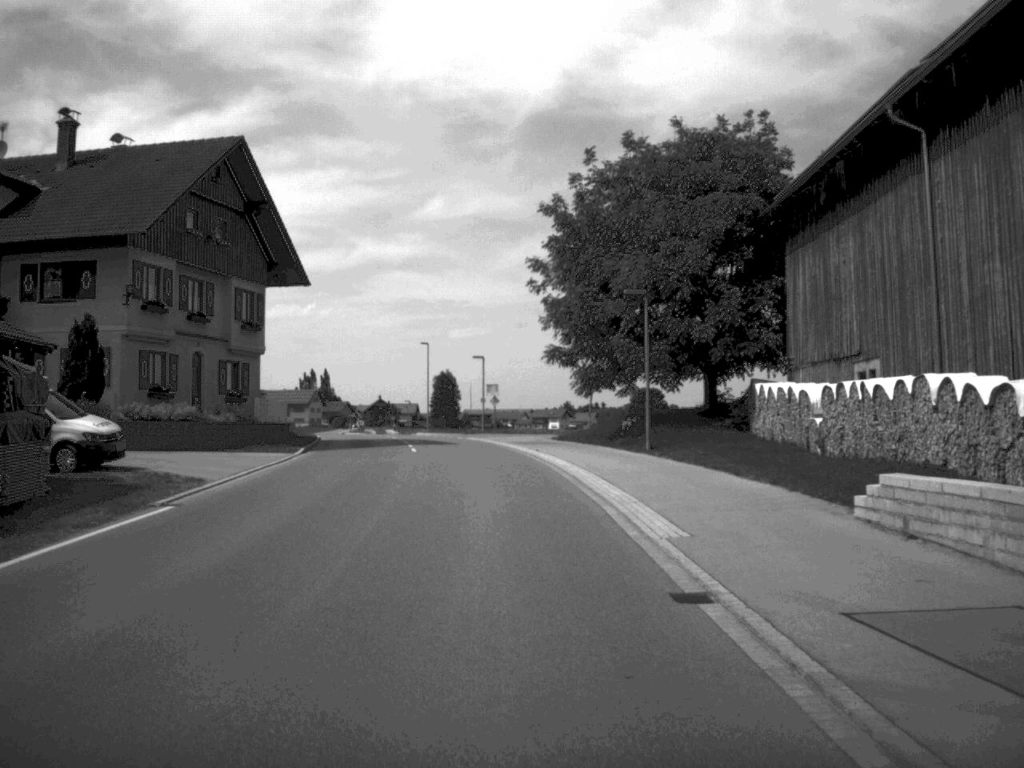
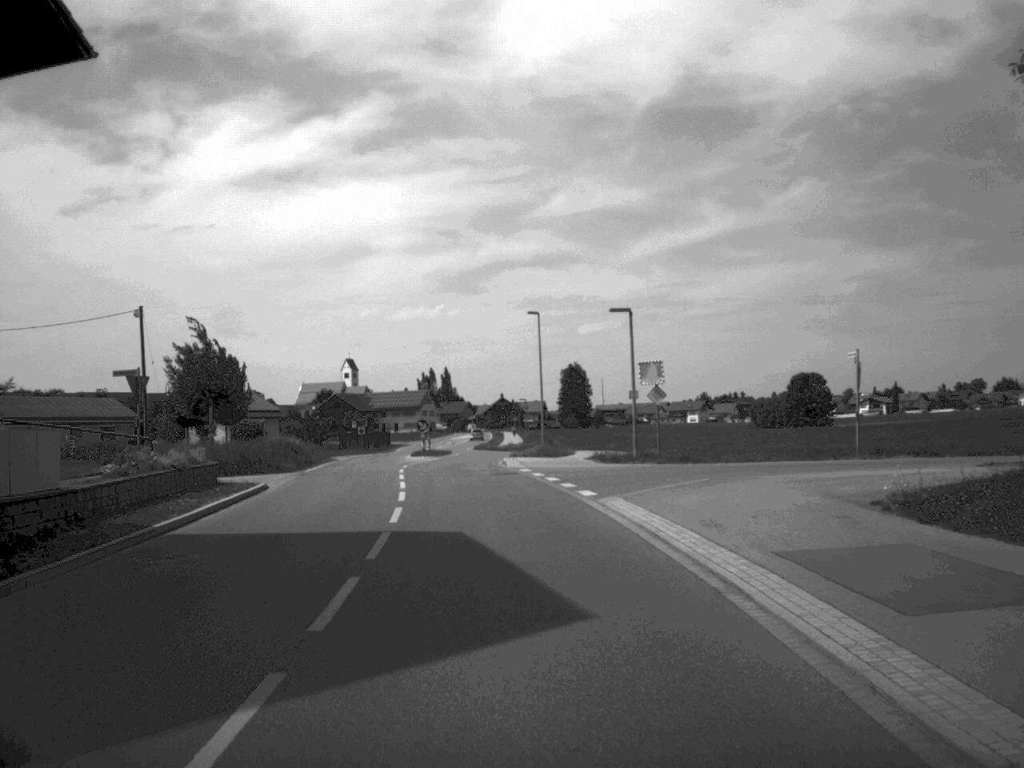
(-1.8, +36.6) m; -6°
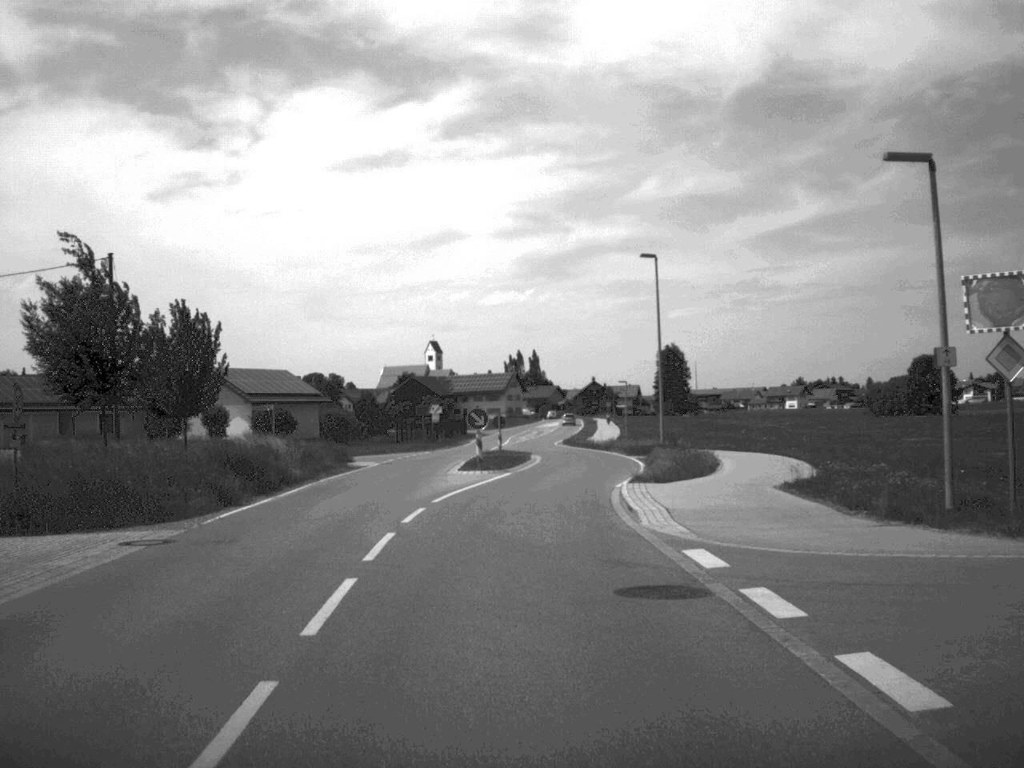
(-0.9, +22.3) m; -4°
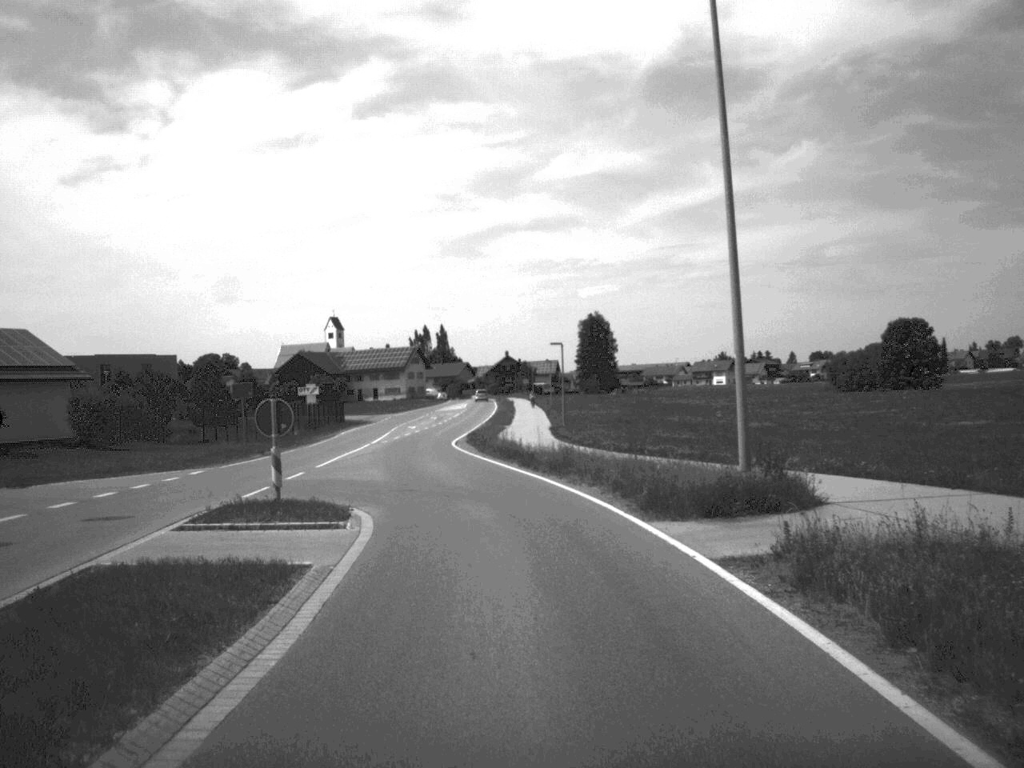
(+1.4, +34.6) m; +4°
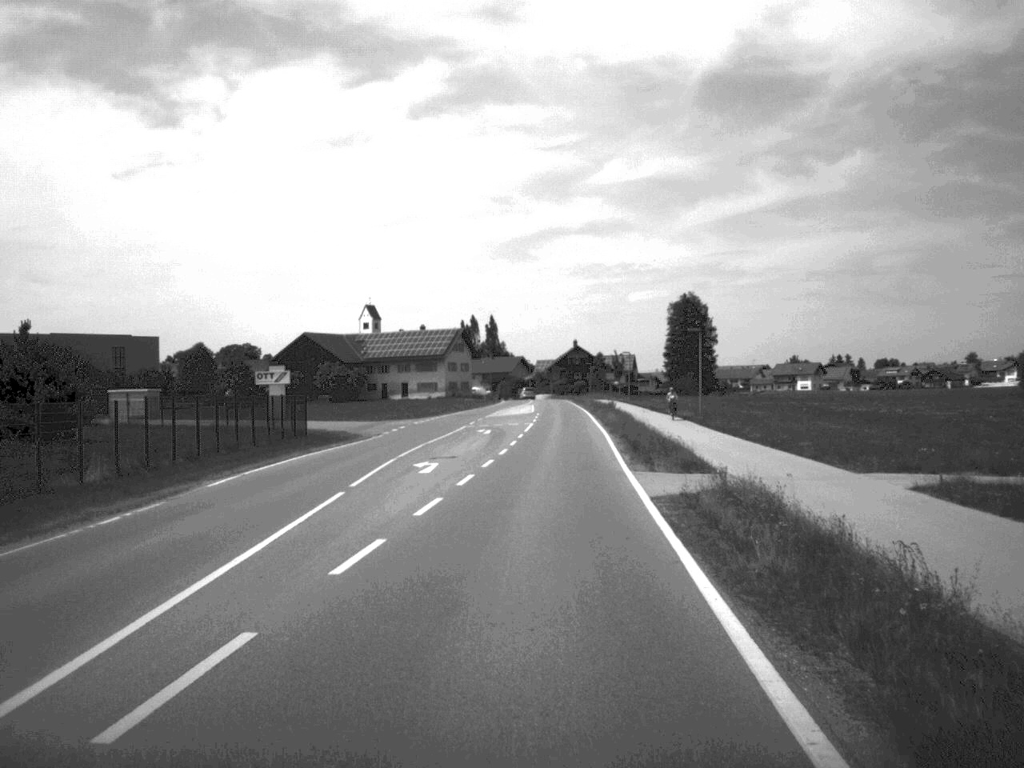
(-4.0, +54.9) m; -2°
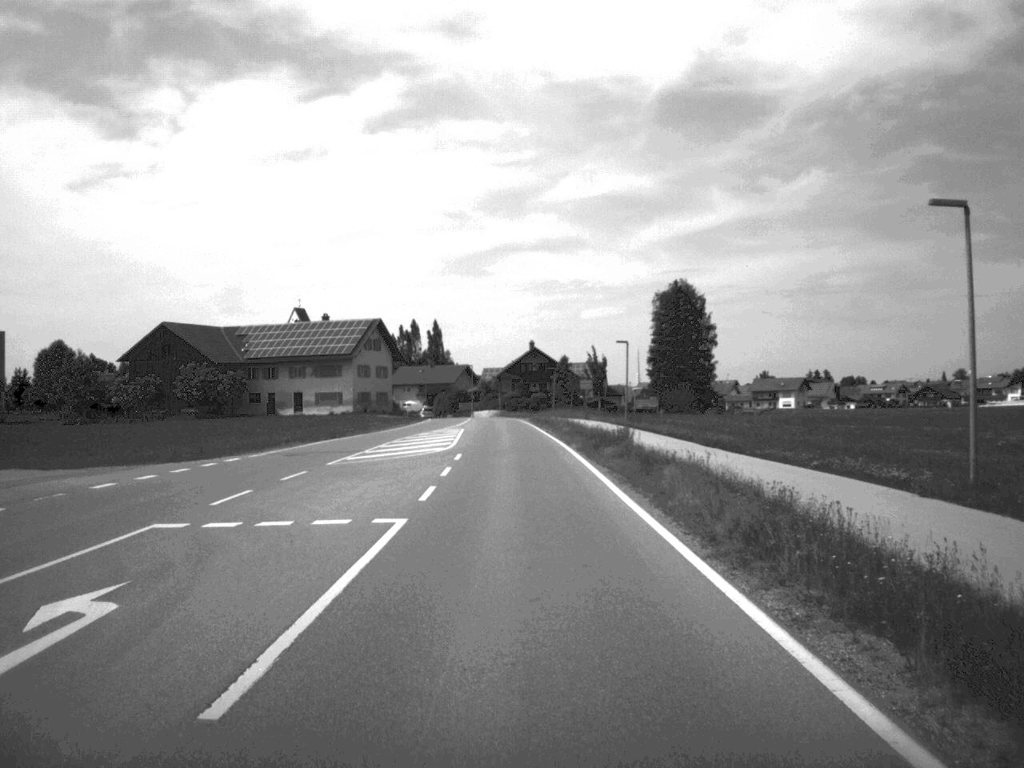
(+1.1, +46.3) m; +2°
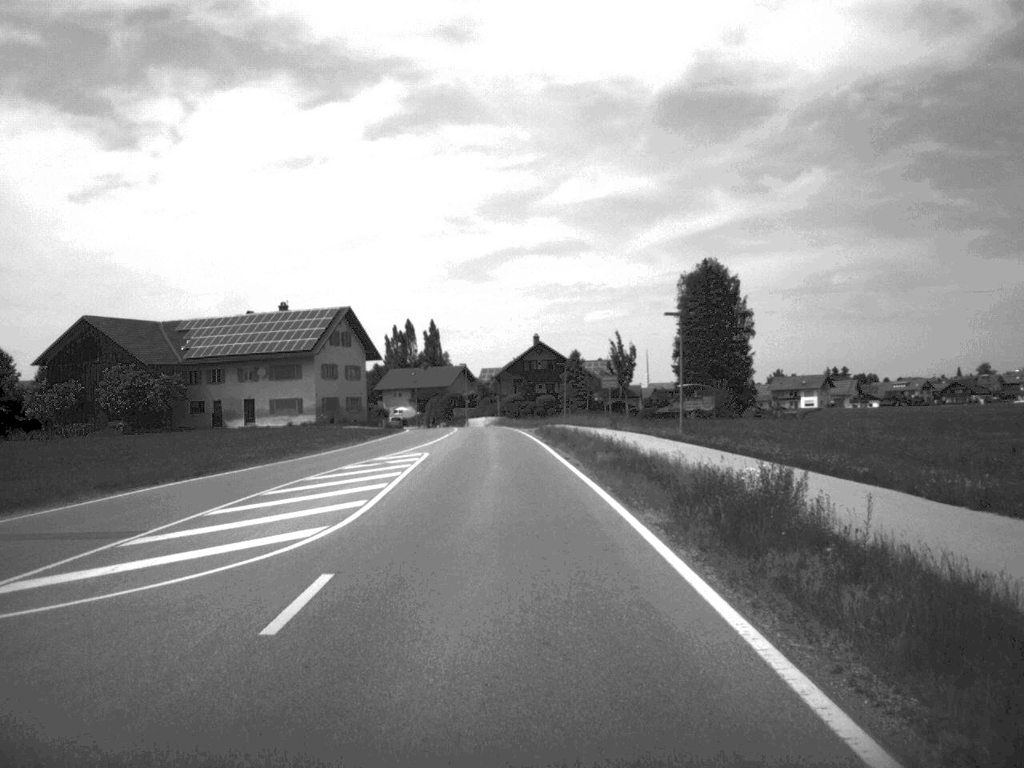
(0.0, +23.5) m; 0°
